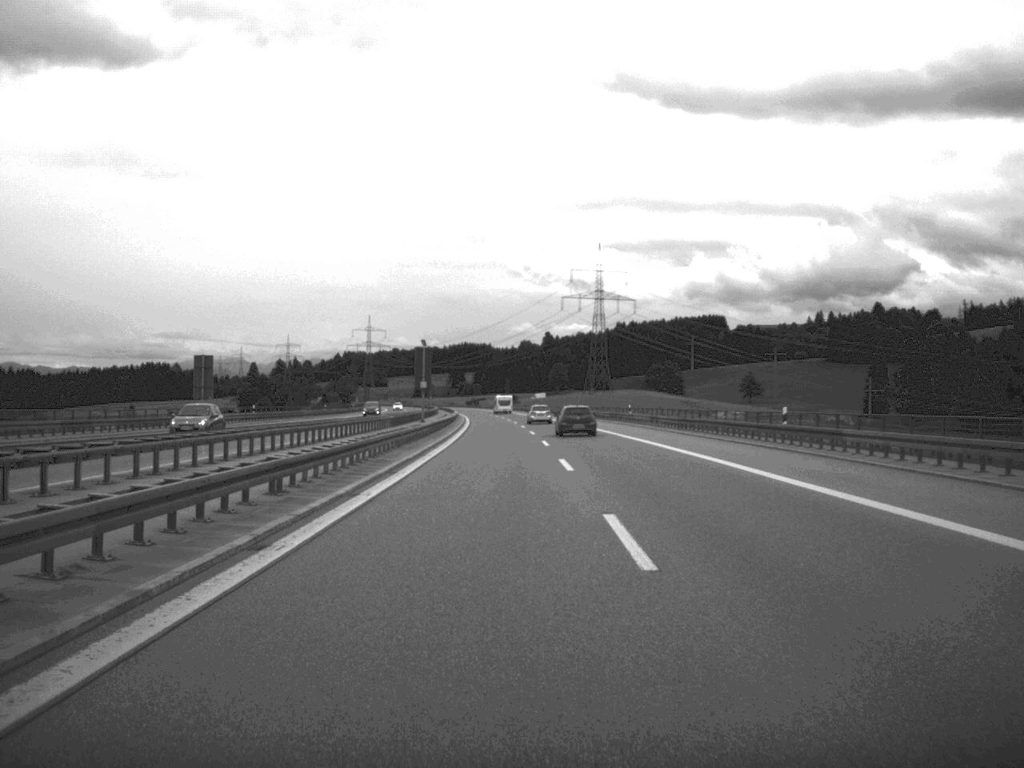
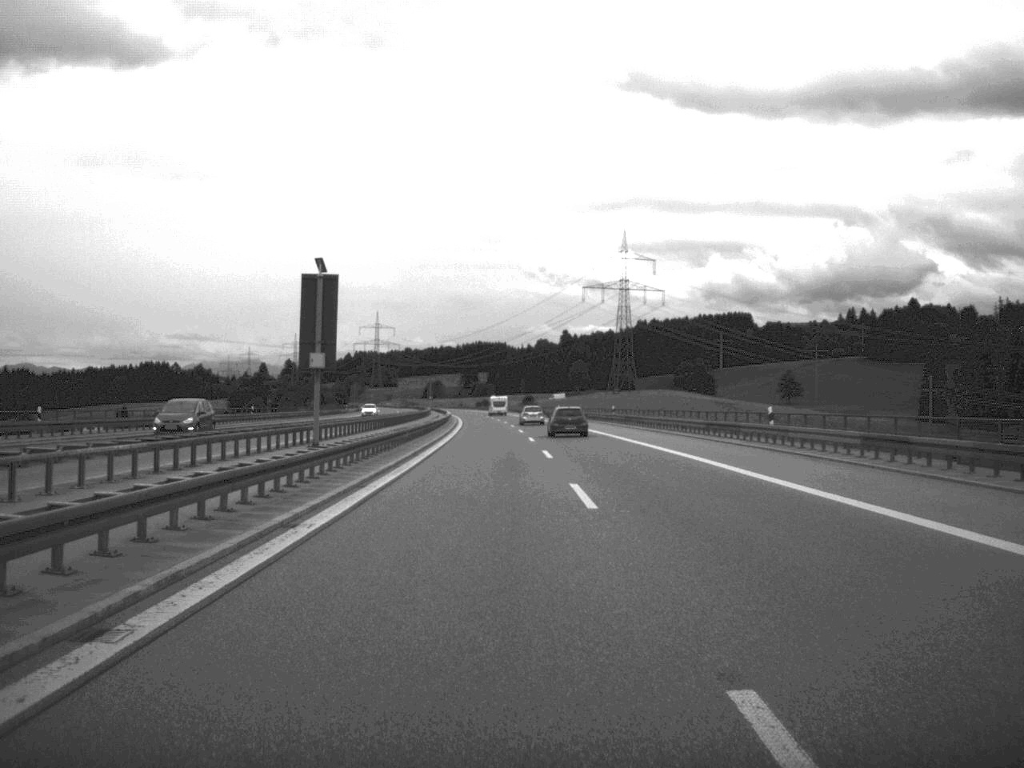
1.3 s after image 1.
(-0.3, +45.7) m; -1°
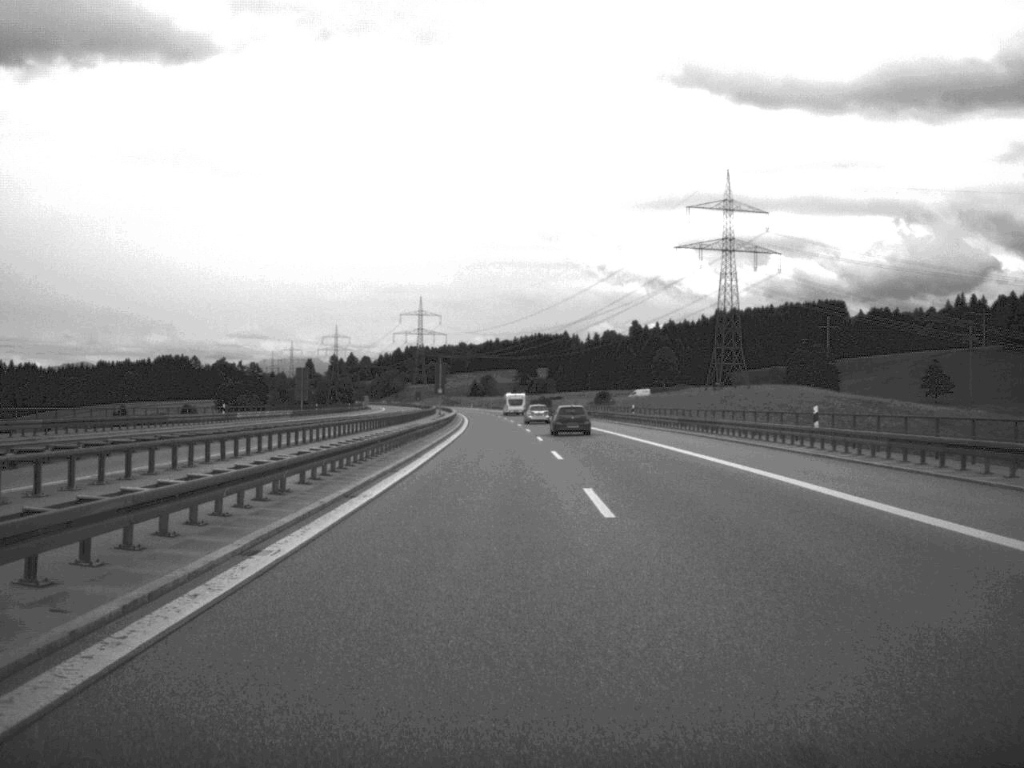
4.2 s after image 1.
(-3.0, +107.6) m; -3°
